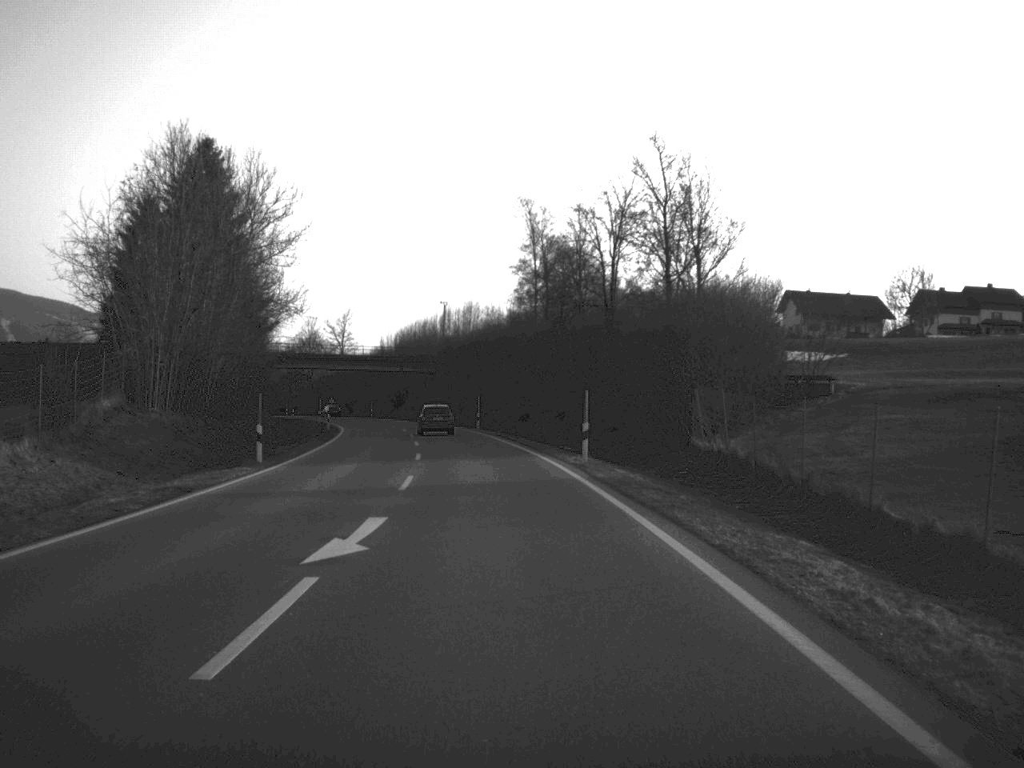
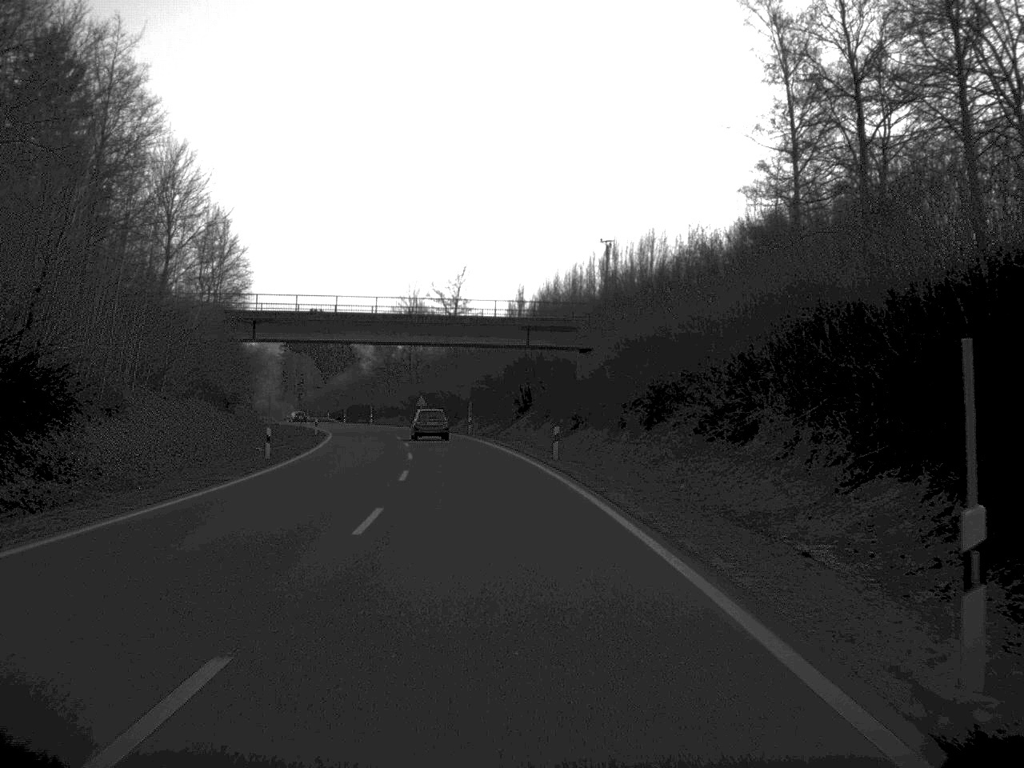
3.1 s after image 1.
(-4.2, +67.5) m; -7°
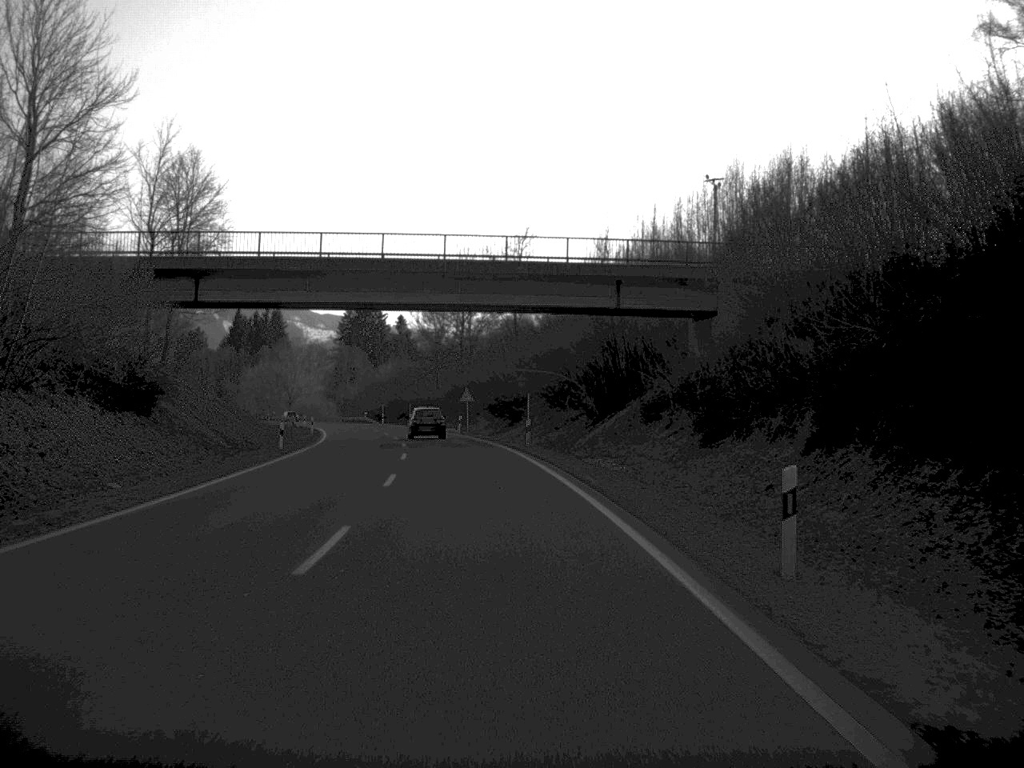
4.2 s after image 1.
(-0.7, +27.7) m; -3°
